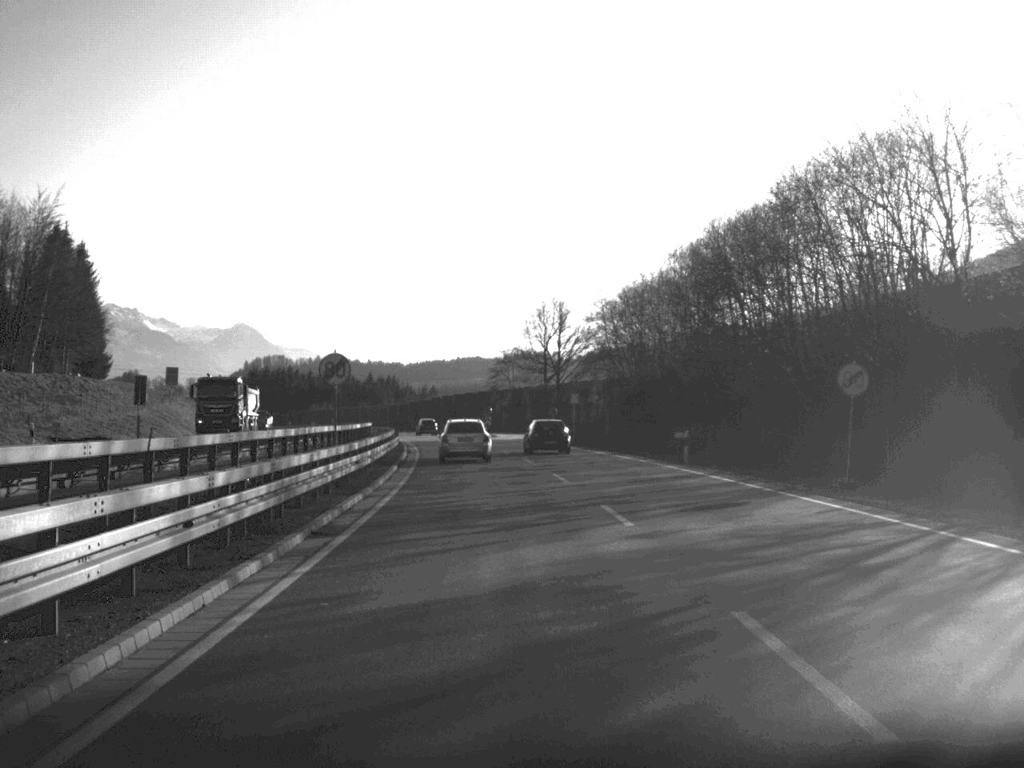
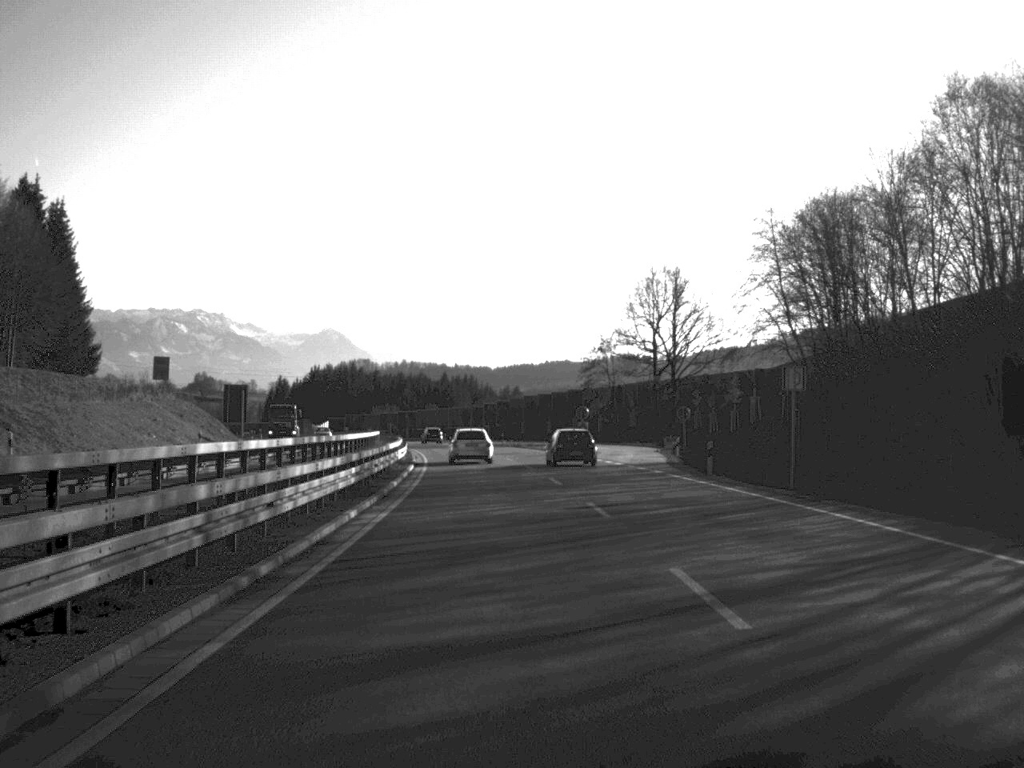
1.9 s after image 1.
(-1.6, +44.1) m; -4°
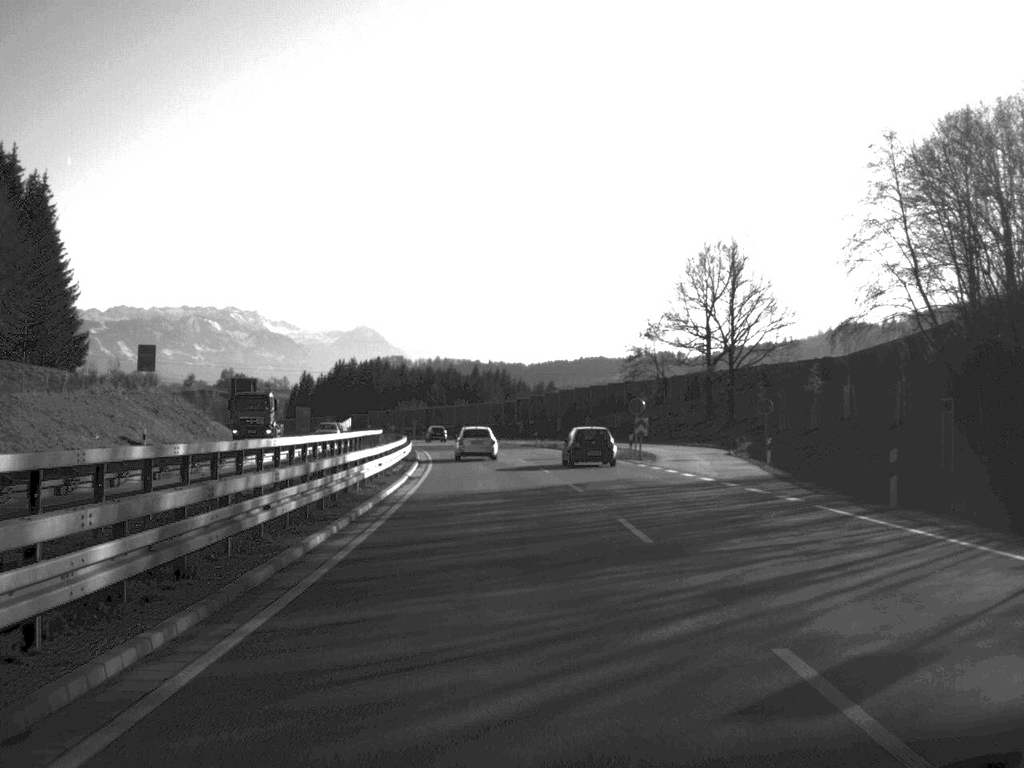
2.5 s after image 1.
(-0.2, +17.0) m; -2°
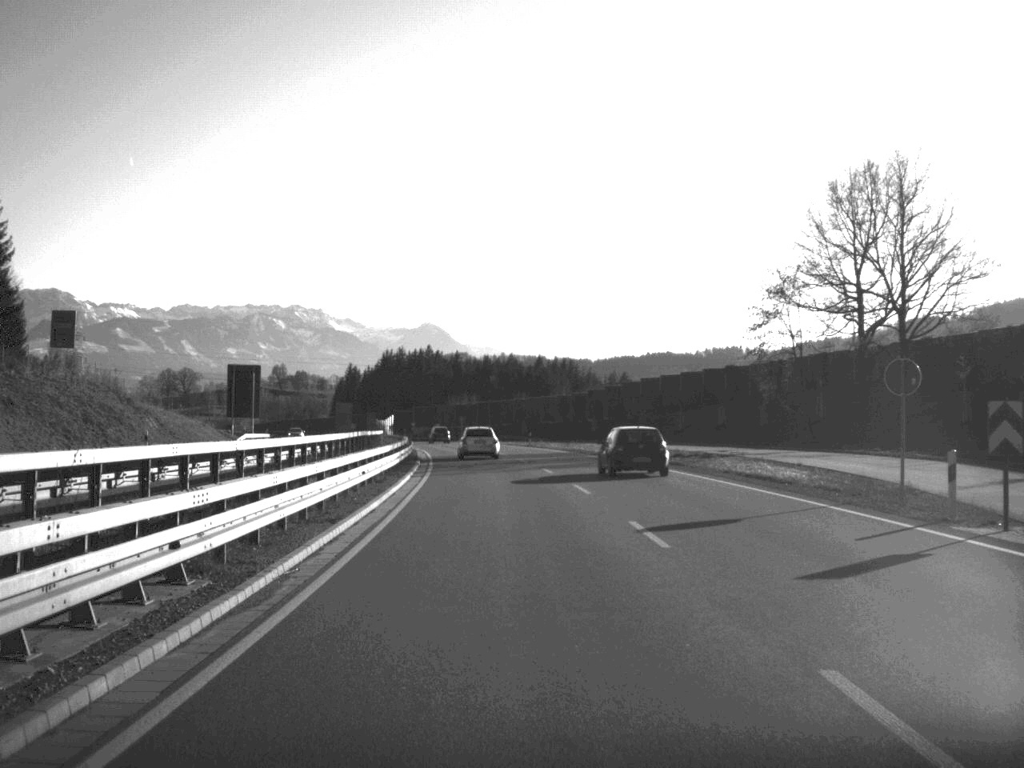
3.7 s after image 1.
(-0.9, +36.8) m; -3°
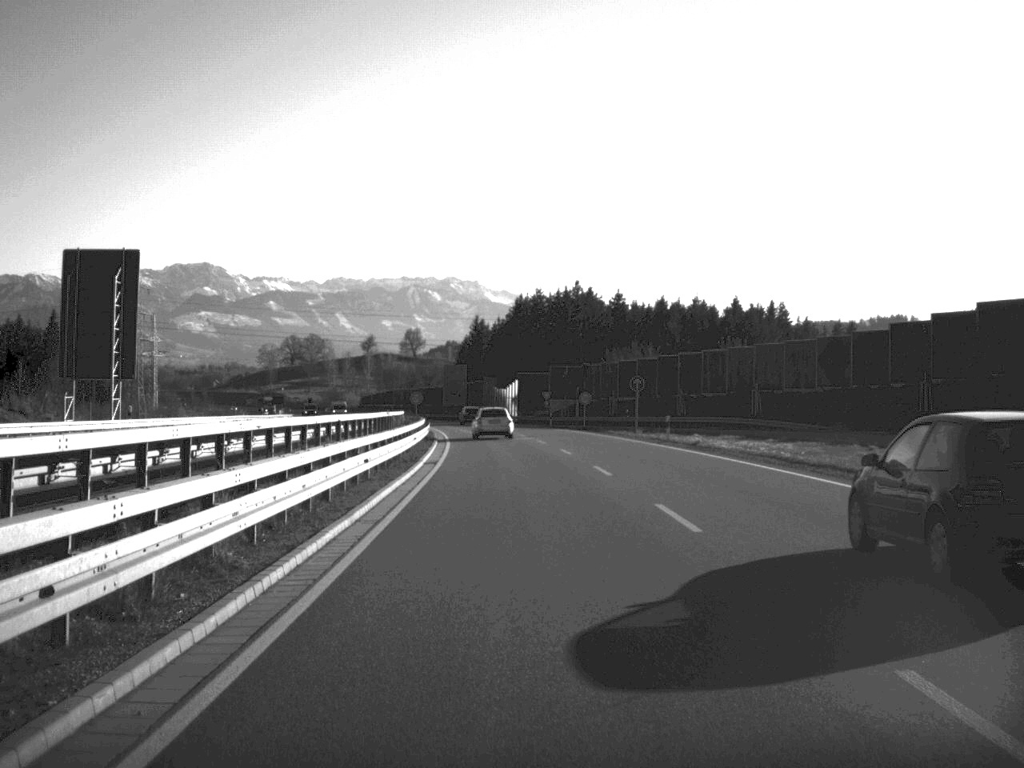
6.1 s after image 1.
(-5.3, +83.7) m; -7°
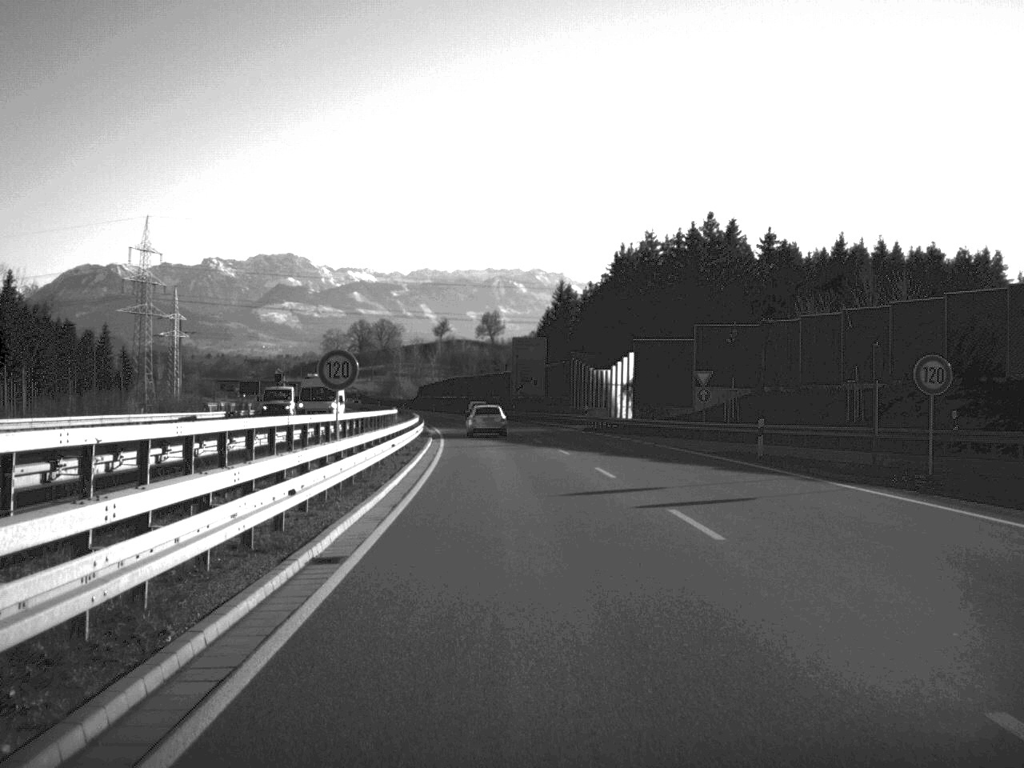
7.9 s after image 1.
(-2.2, +60.4) m; -4°
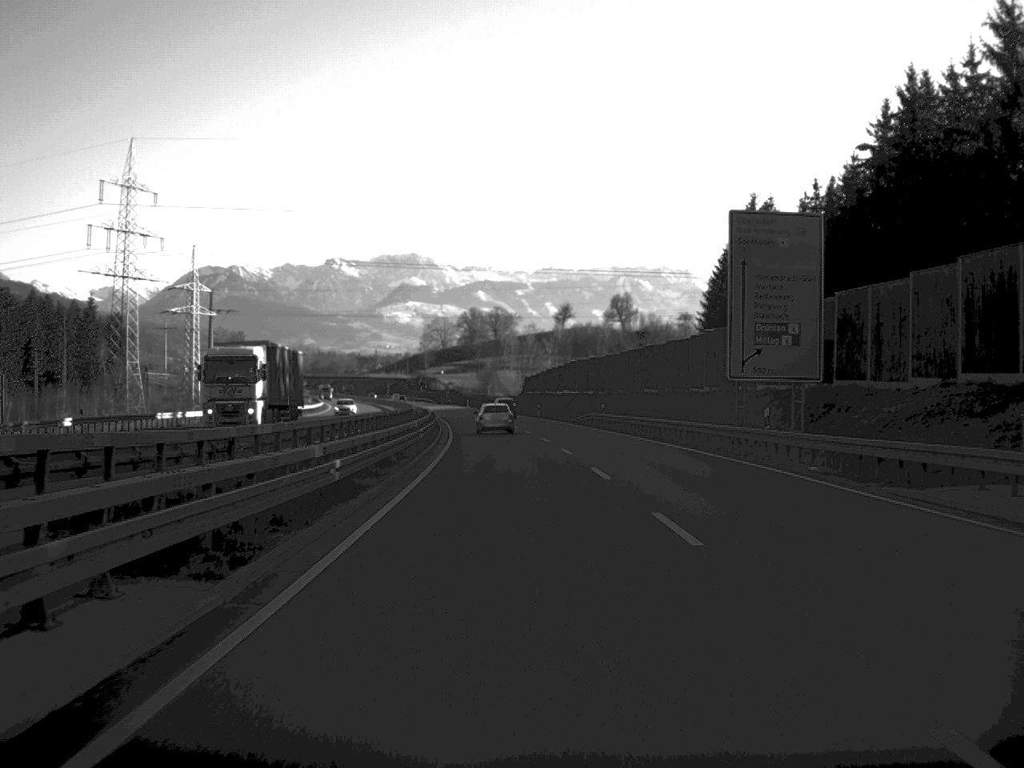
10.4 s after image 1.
(-4.1, +83.4) m; -6°
